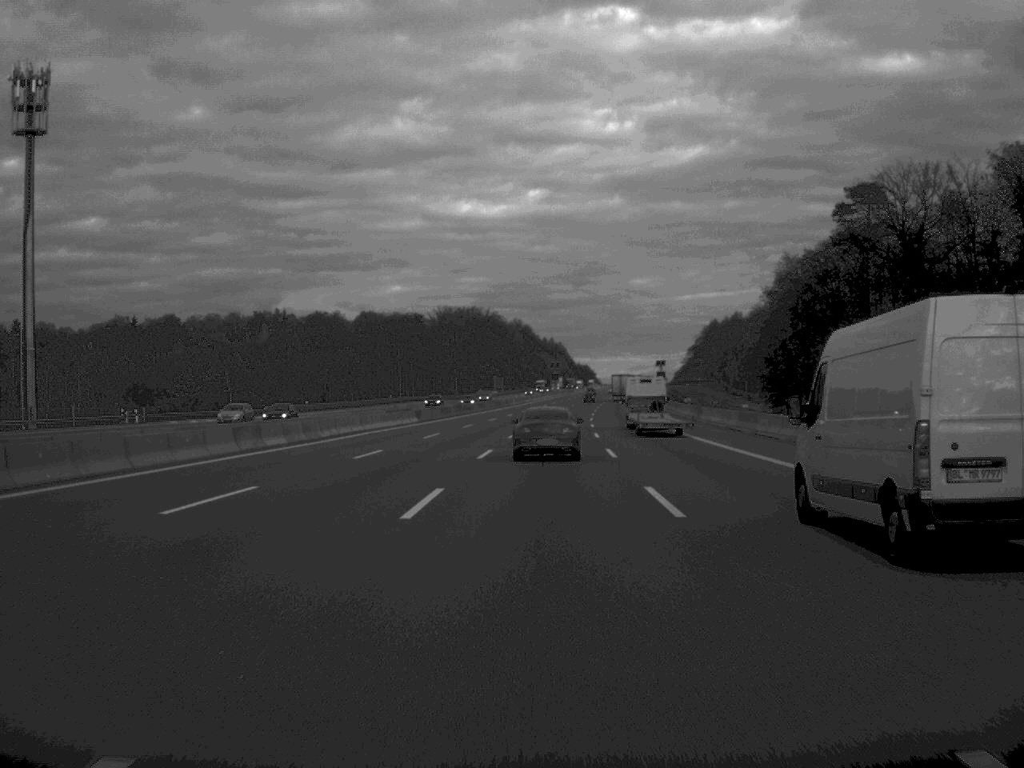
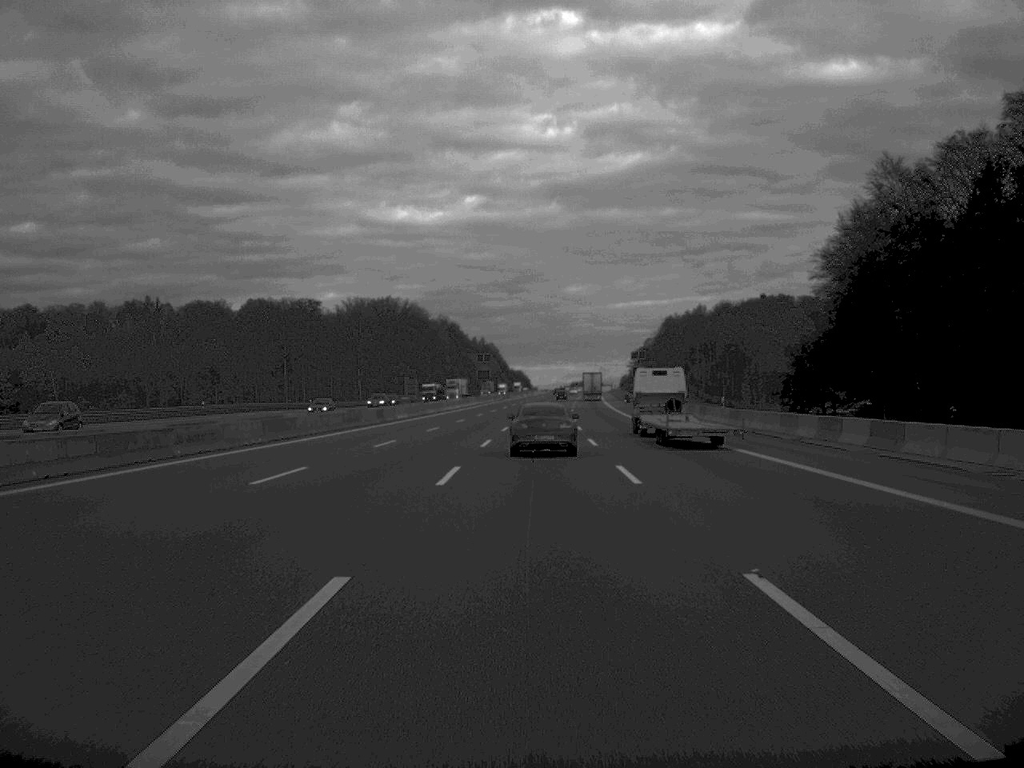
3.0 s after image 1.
(+2.2, +83.4) m; +3°
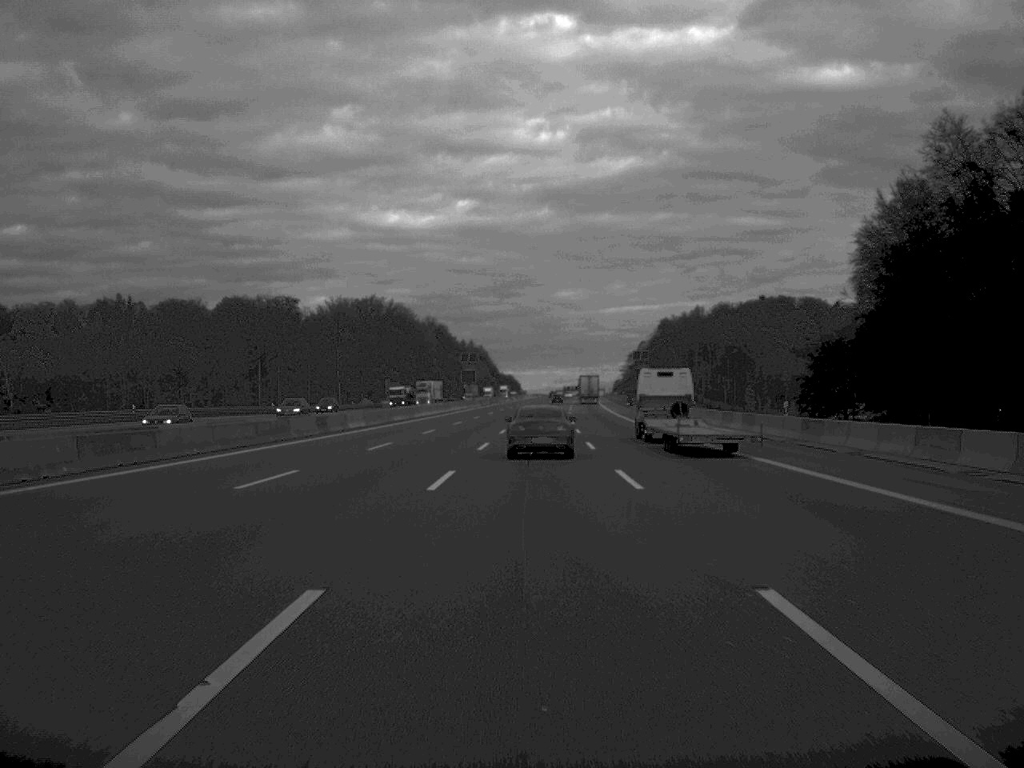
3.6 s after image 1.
(+0.1, +18.8) m; 0°
